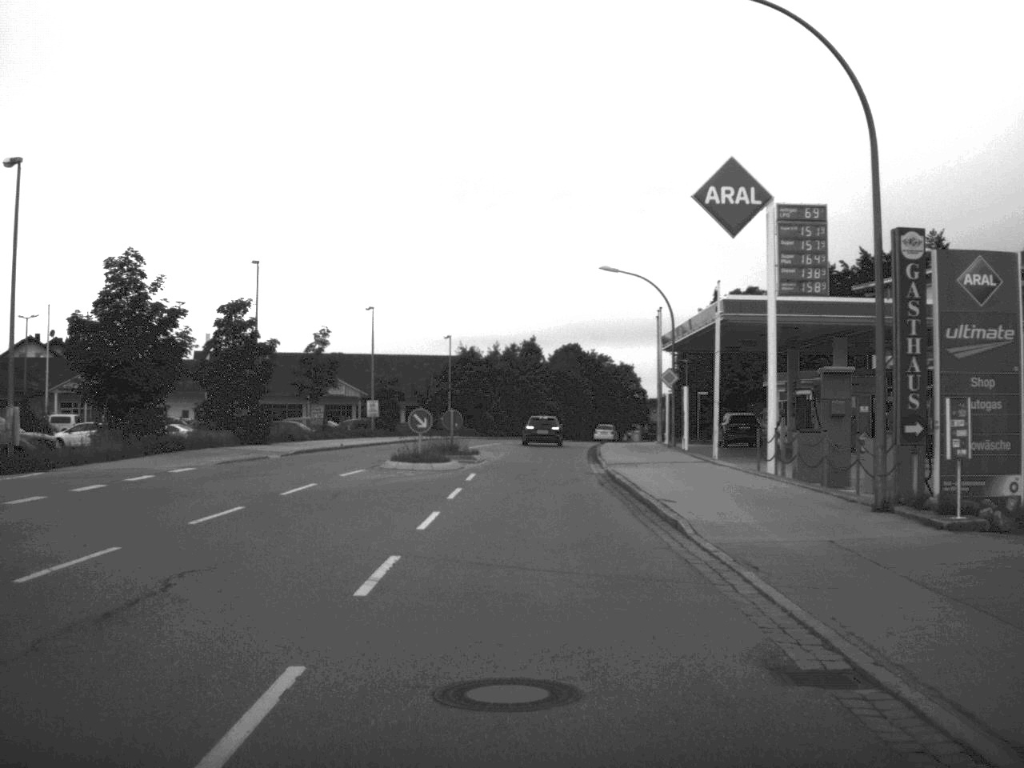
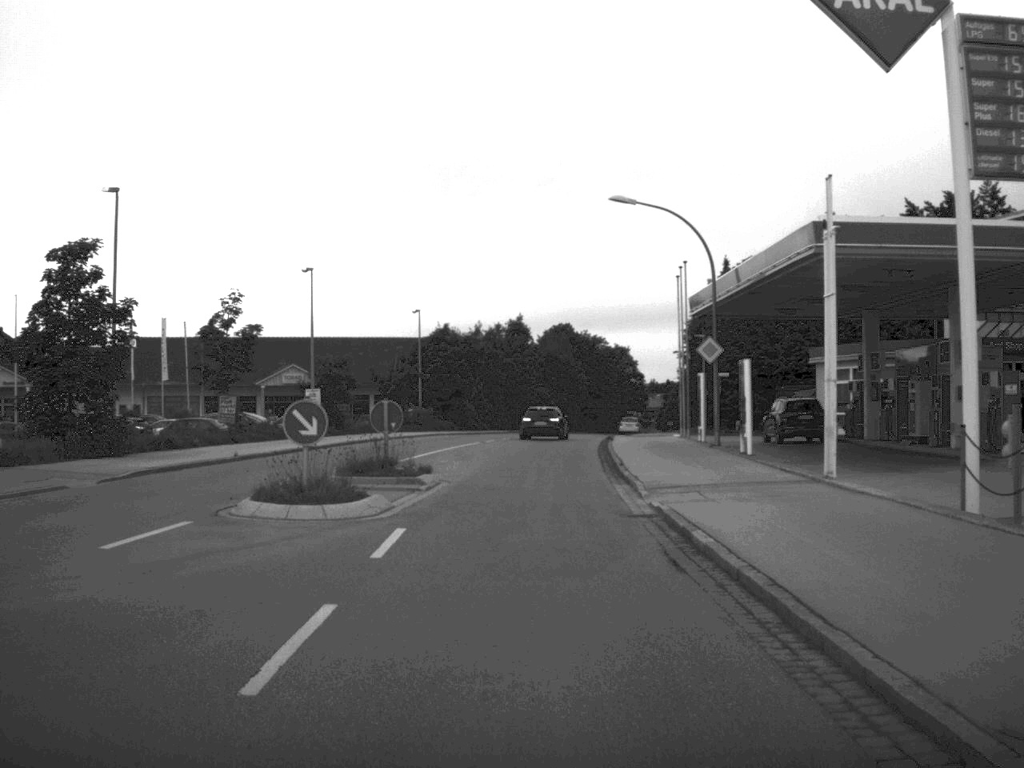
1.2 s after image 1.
(+0.1, +15.1) m; 0°
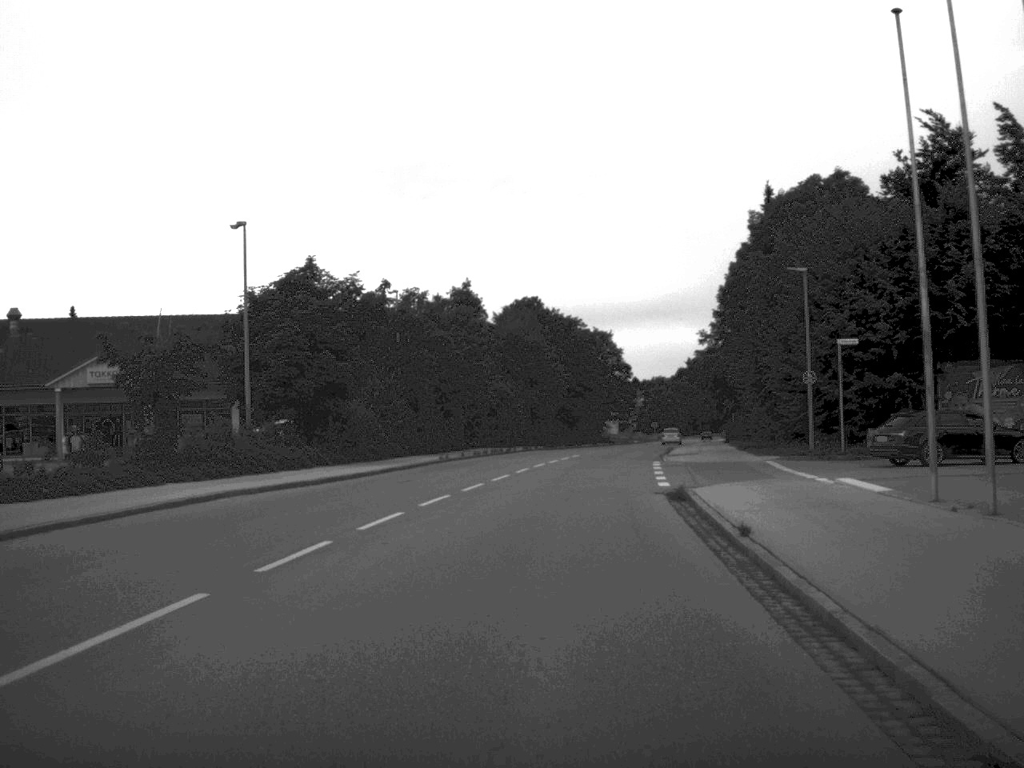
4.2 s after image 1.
(+0.5, +37.3) m; +2°
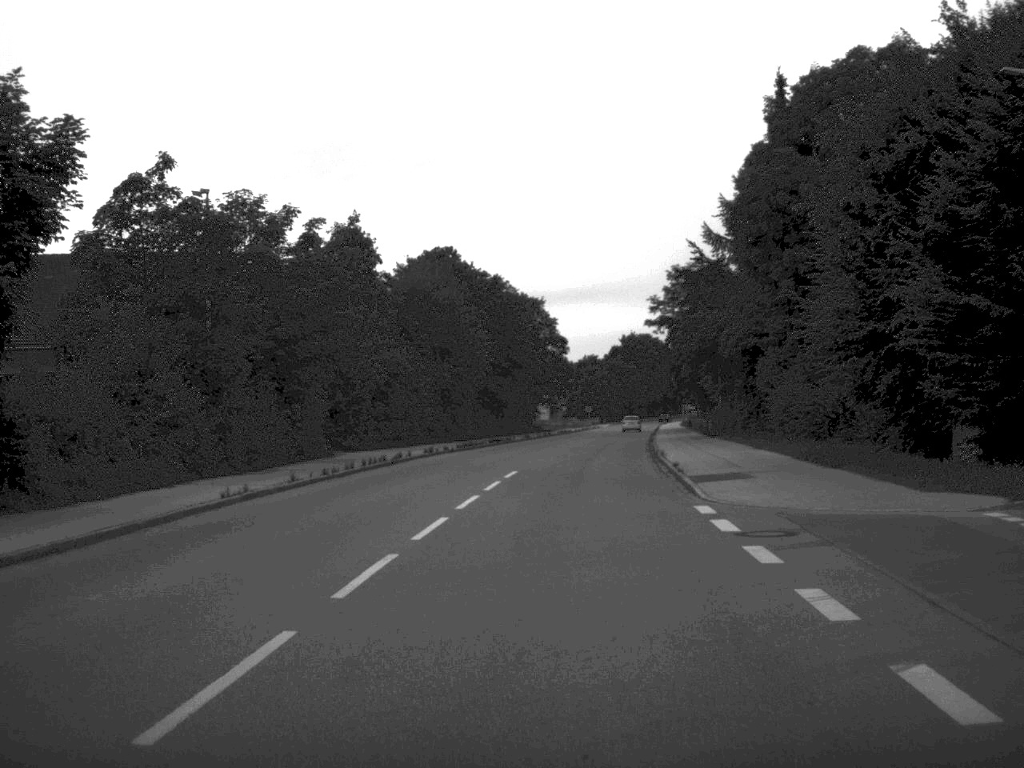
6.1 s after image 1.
(+0.5, +23.7) m; +3°
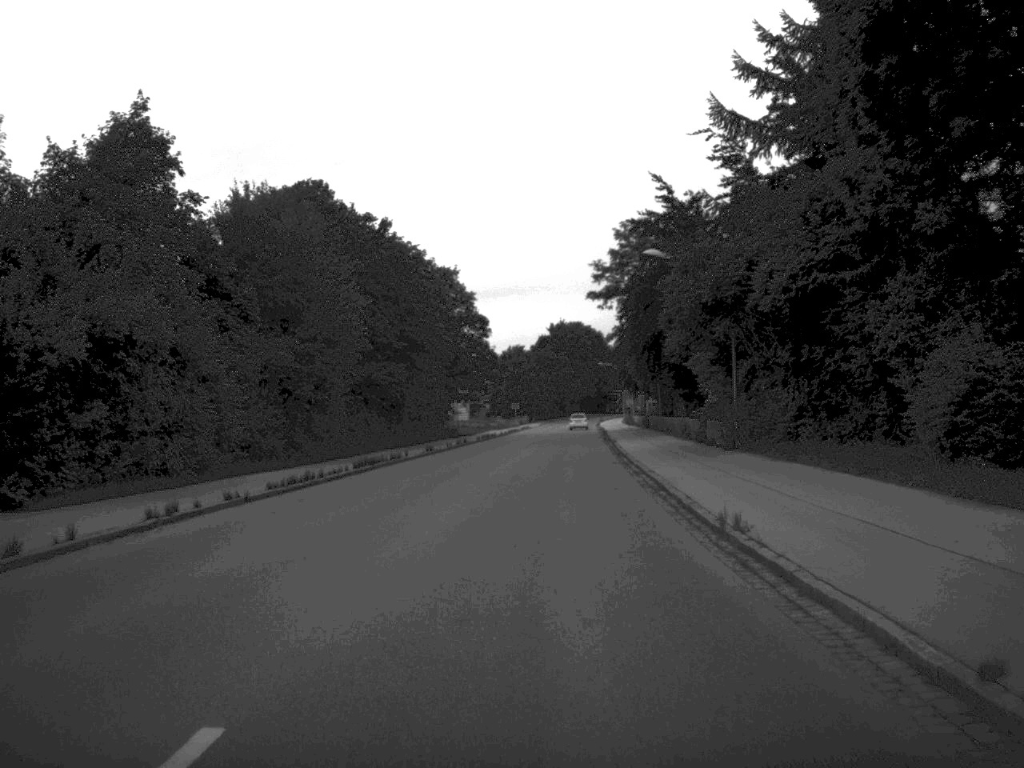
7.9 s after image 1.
(+0.8, +24.5) m; +3°
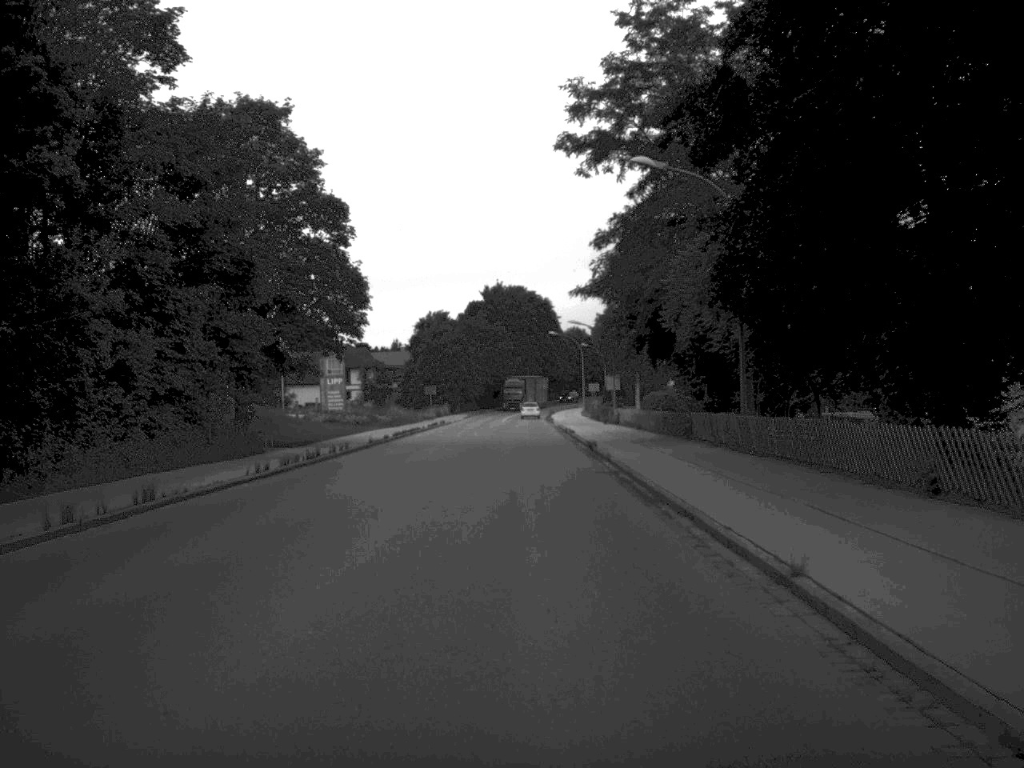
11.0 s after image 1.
(+1.2, +48.1) m; +3°
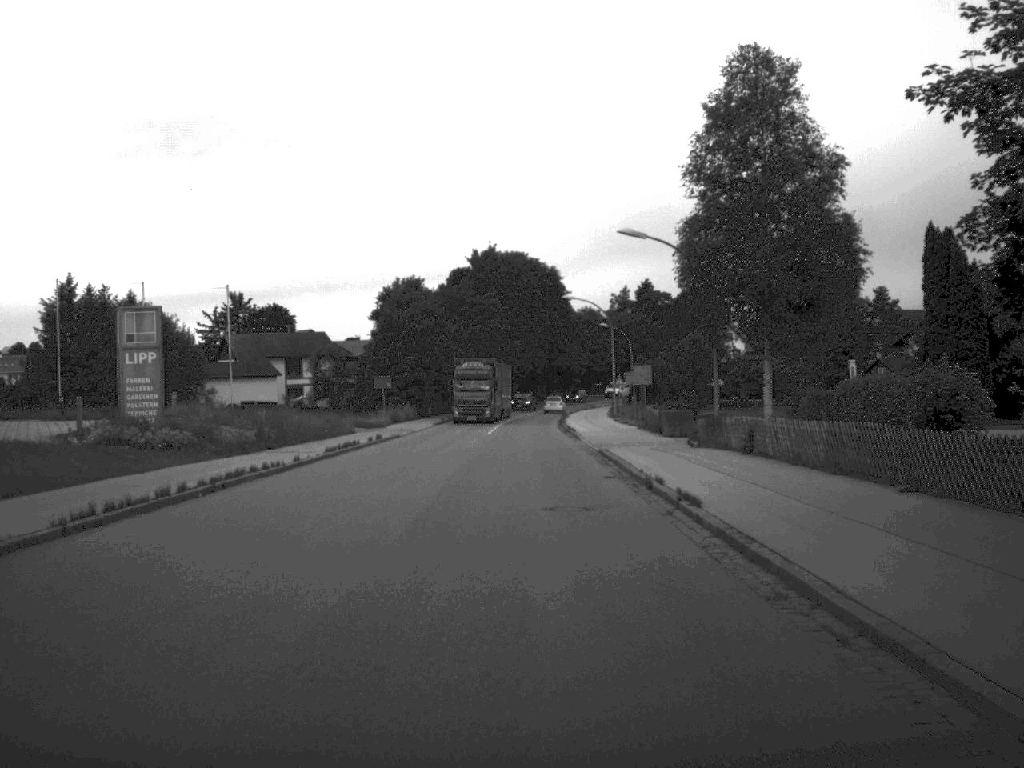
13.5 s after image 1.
(-0.2, +39.1) m; 0°
